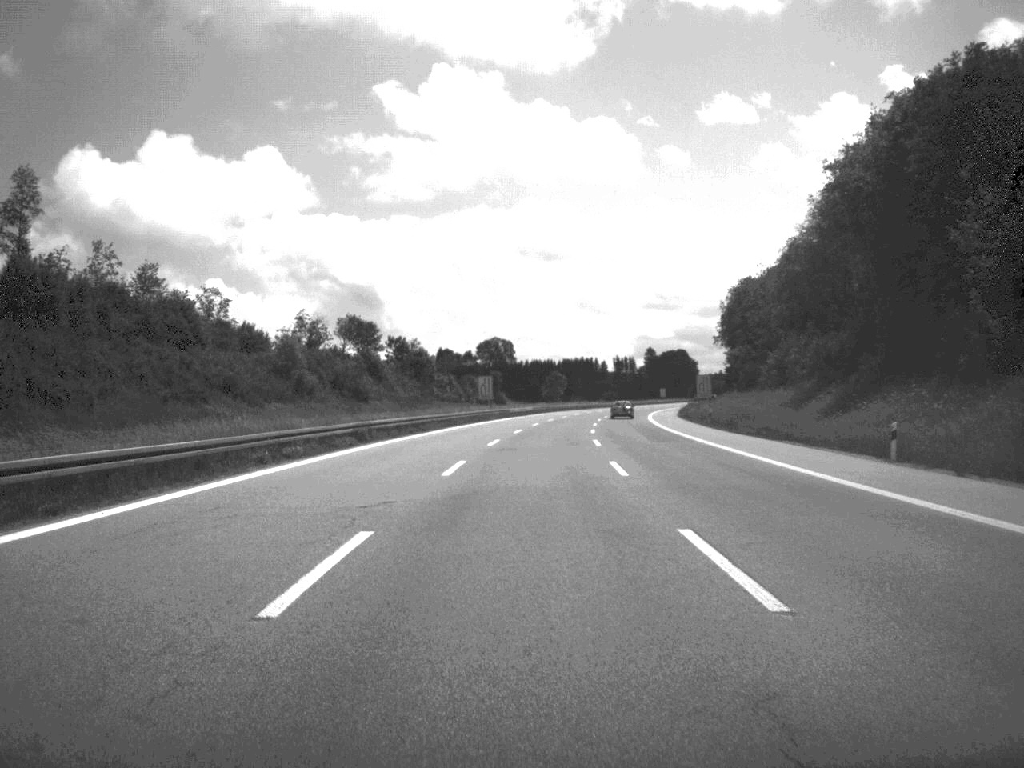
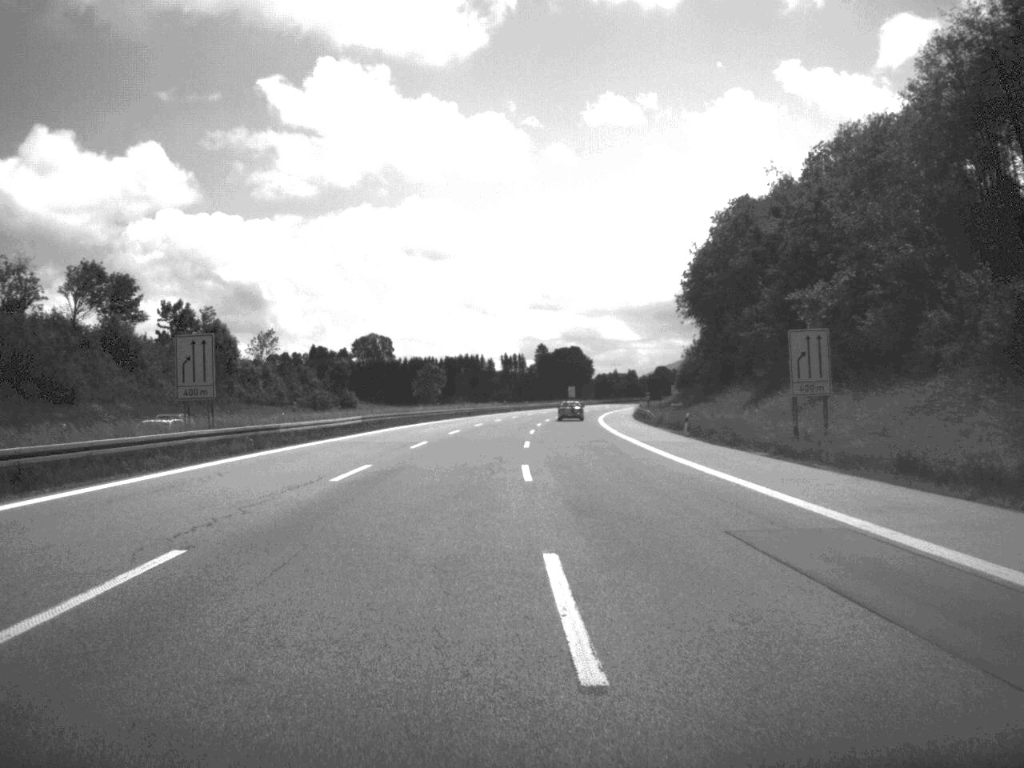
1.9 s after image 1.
(+3.2, +70.8) m; +5°
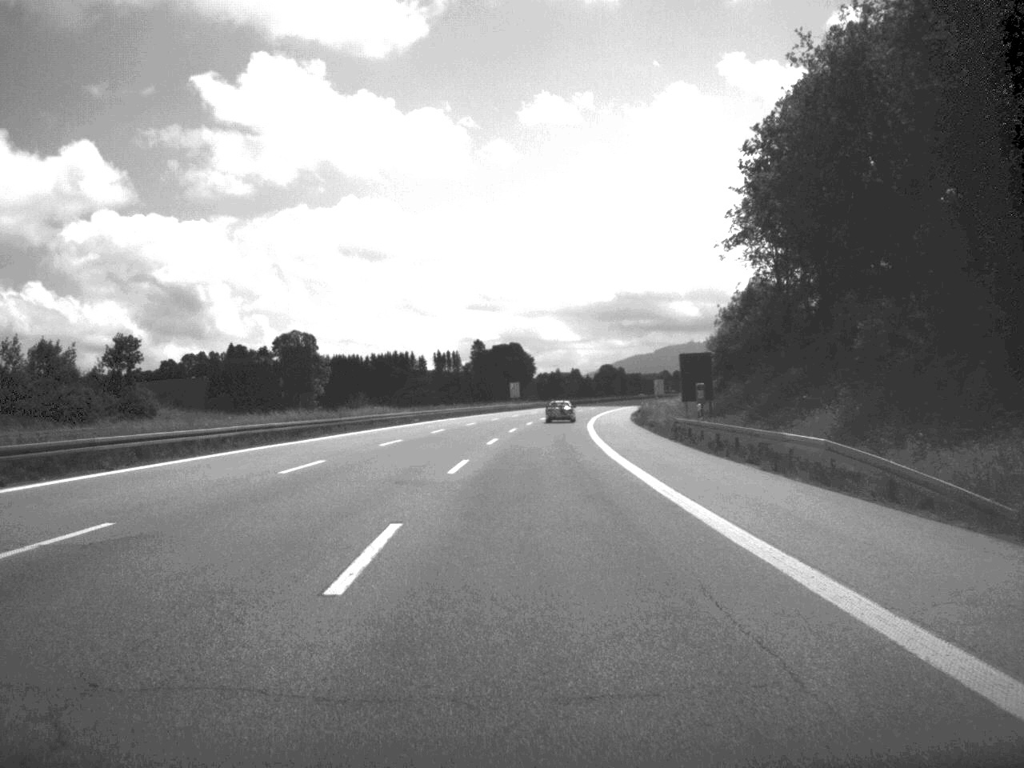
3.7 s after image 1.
(+1.7, +65.8) m; +3°
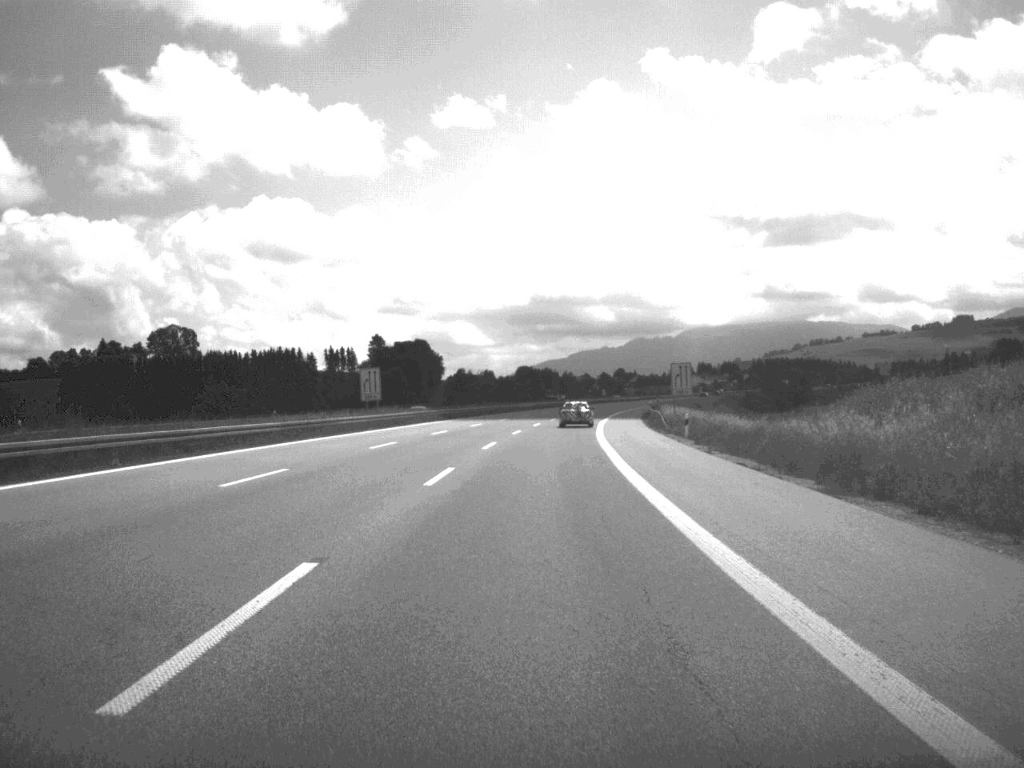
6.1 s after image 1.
(+2.6, +89.5) m; +4°
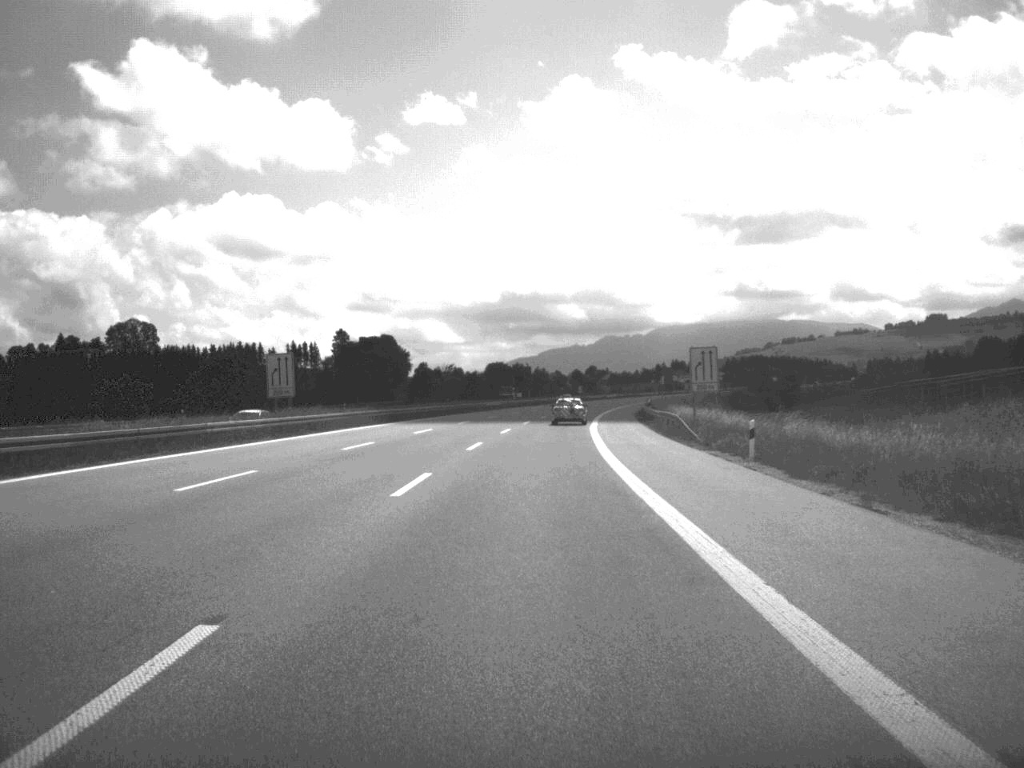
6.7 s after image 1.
(+0.2, +20.8) m; +1°
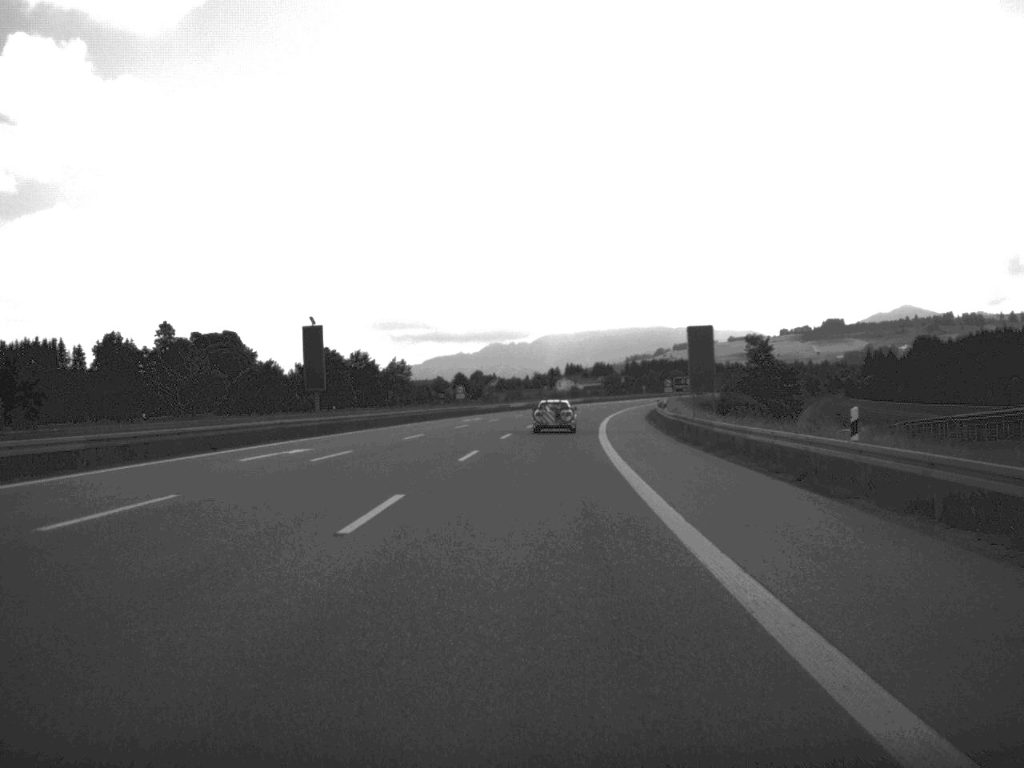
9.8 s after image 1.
(+4.7, +108.4) m; +5°
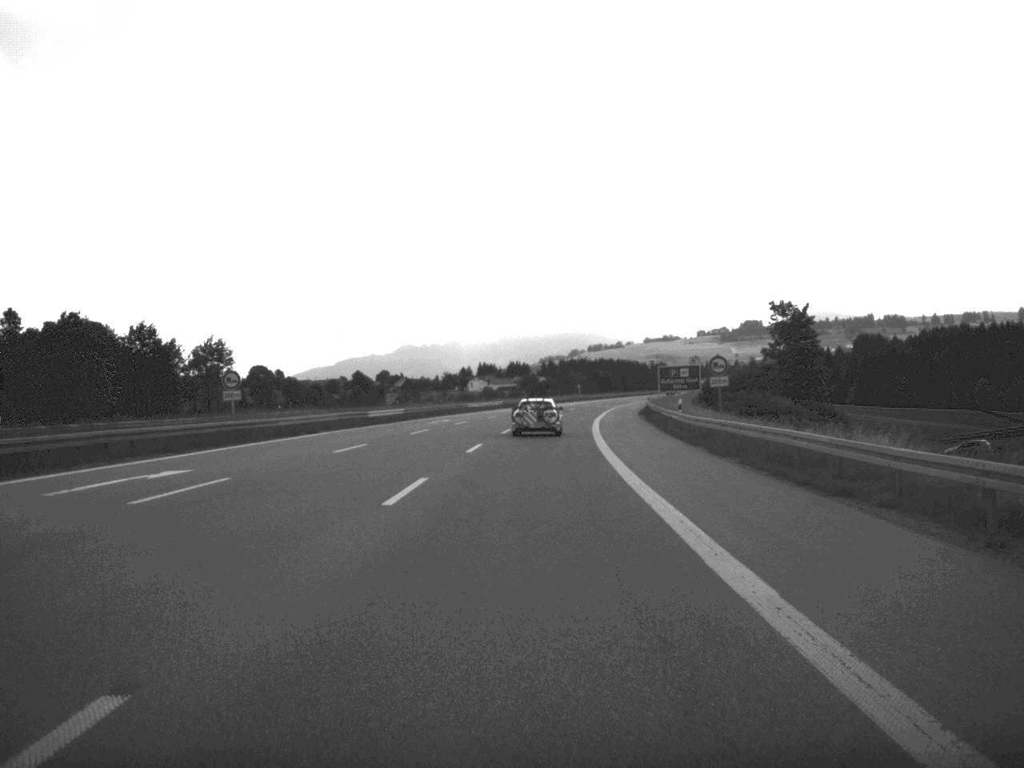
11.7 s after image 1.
(+2.1, +65.4) m; +4°
